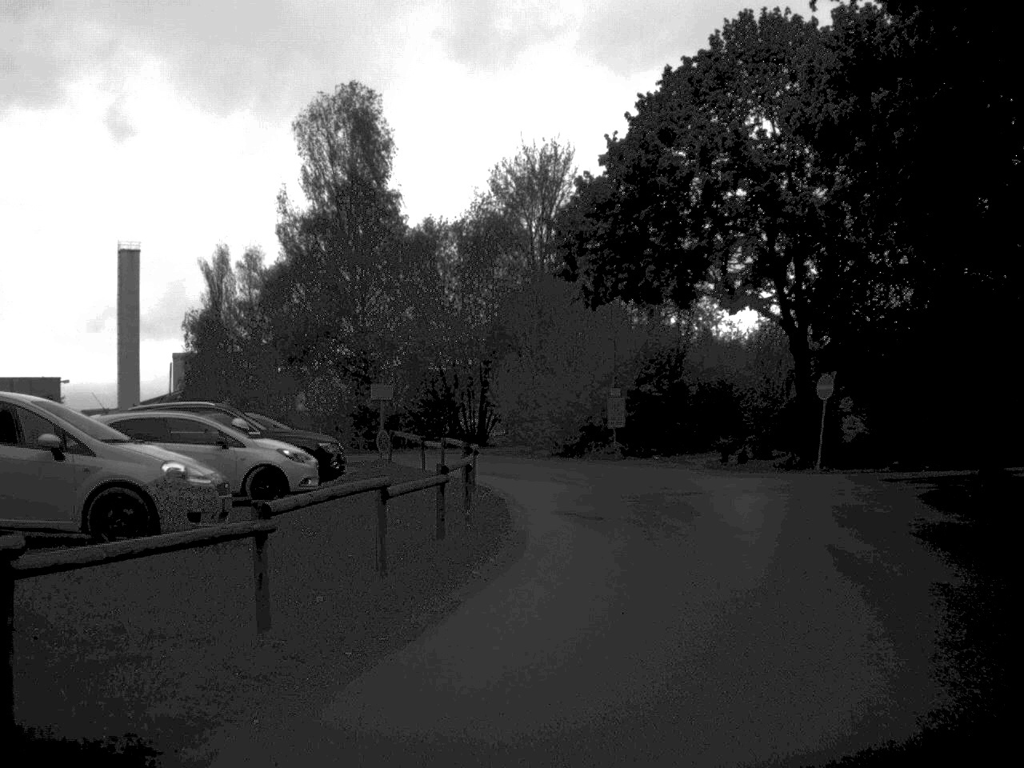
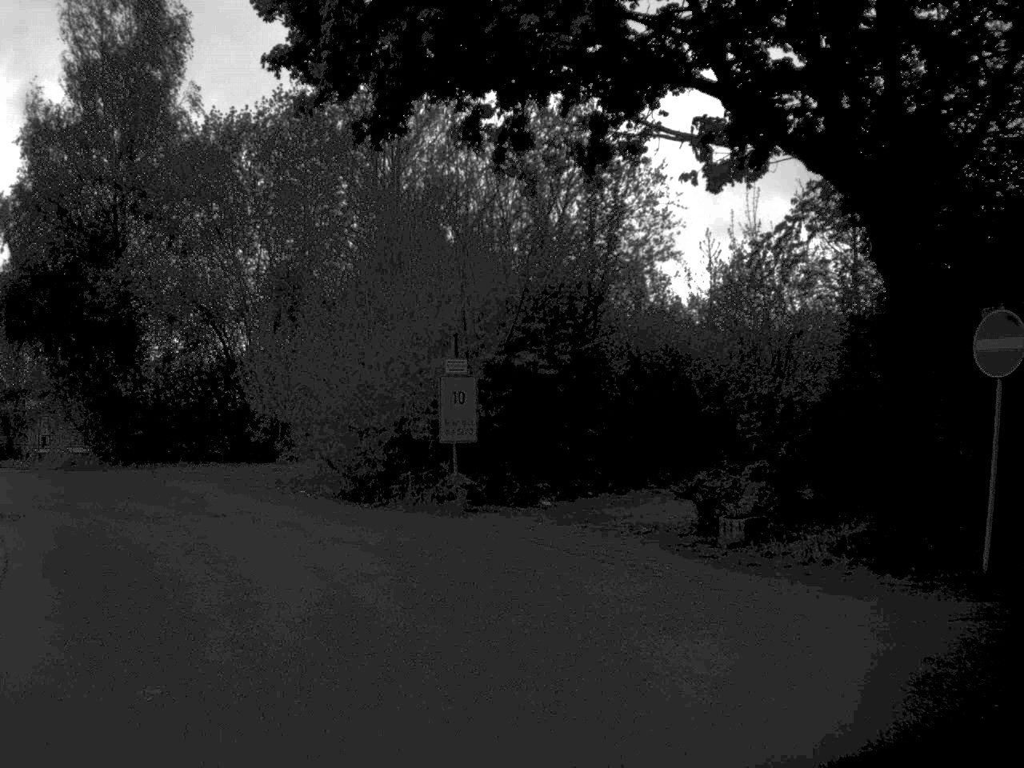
(+2.1, +19.6) m; +4°
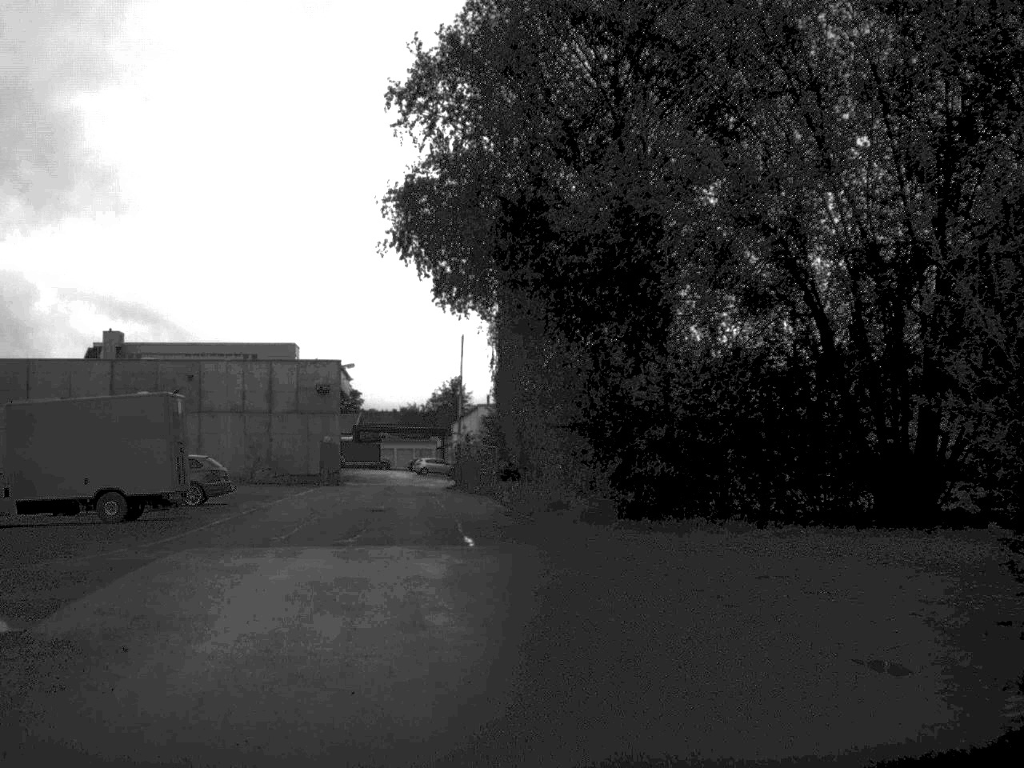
(-3.6, +16.1) m; -25°
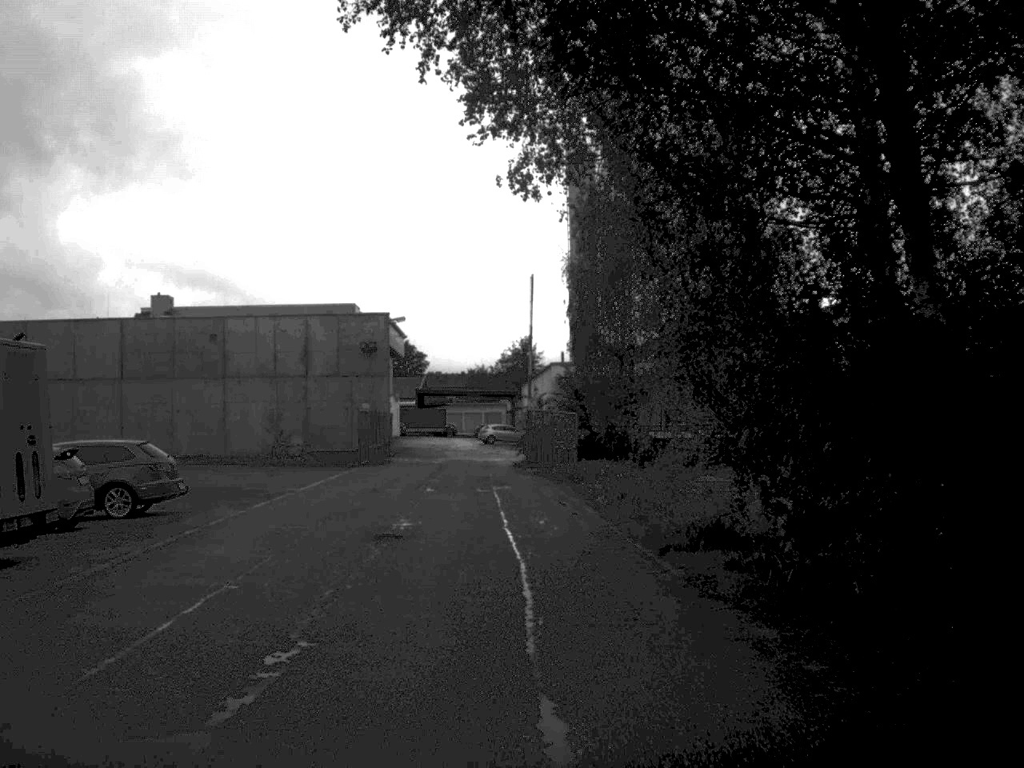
(-0.5, +12.4) m; -3°
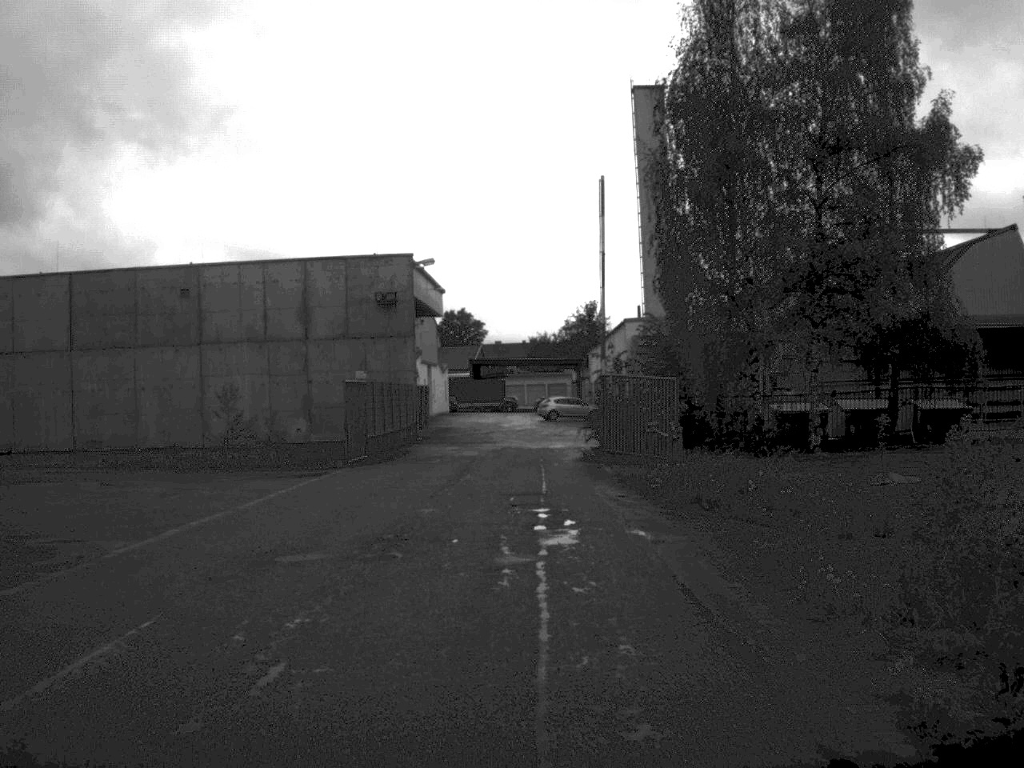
(-0.2, +16.9) m; -3°
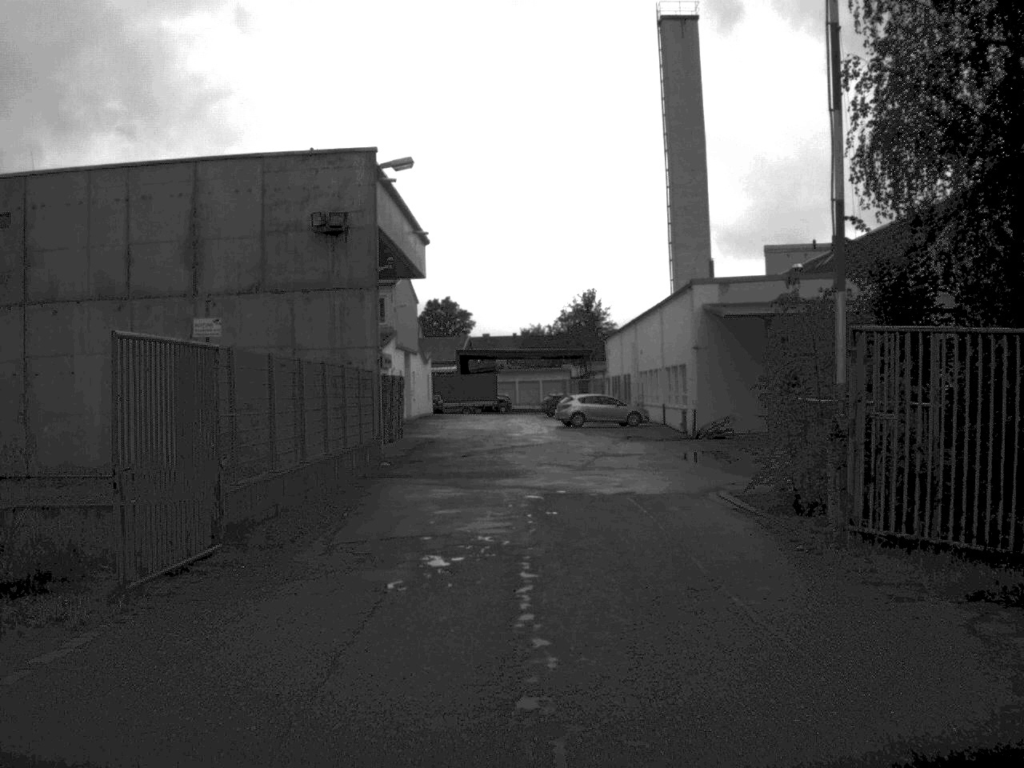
(-1.4, +22.0) m; +1°
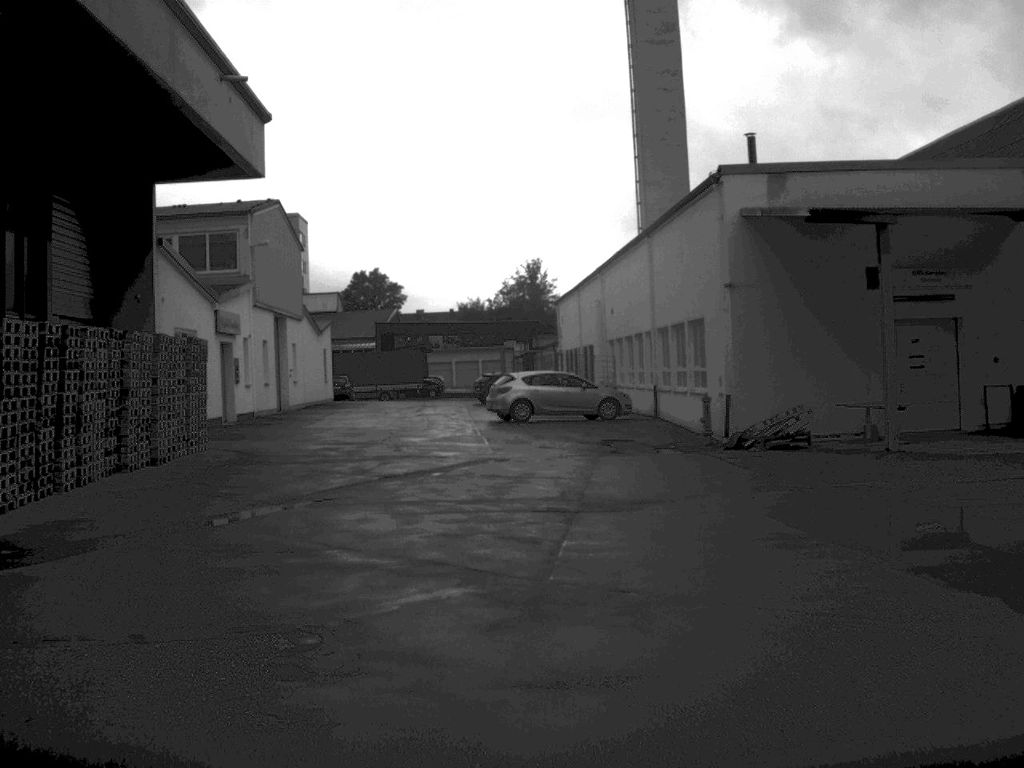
(+0.7, +20.5) m; +2°
